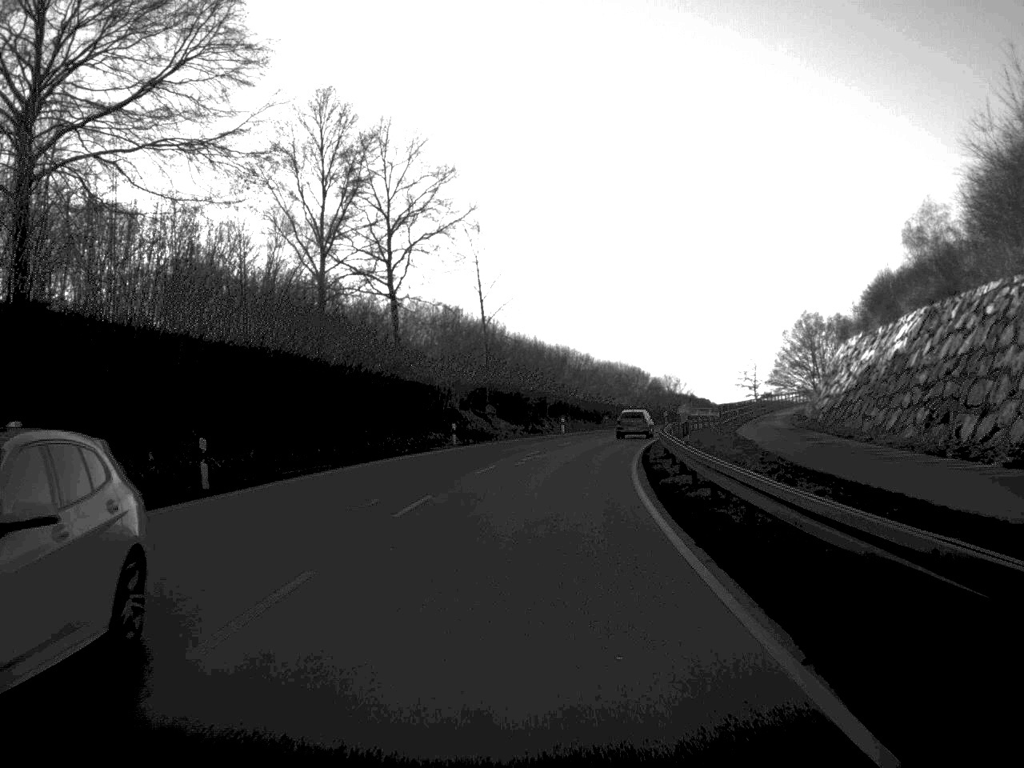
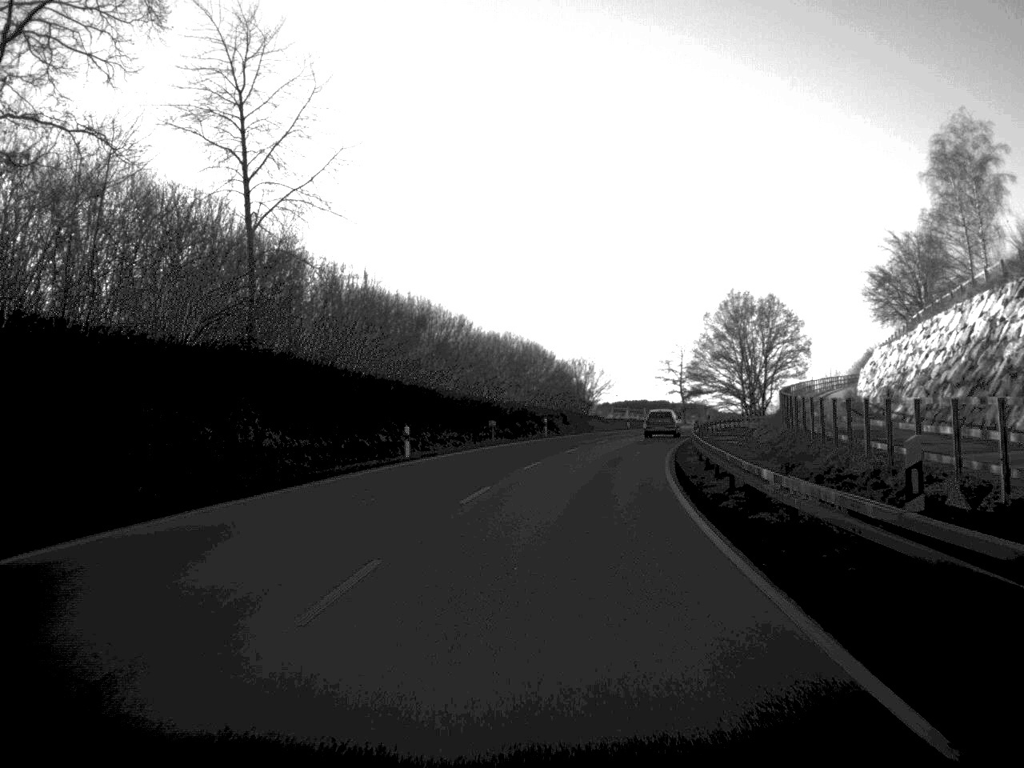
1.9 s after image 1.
(+2.0, +44.4) m; +6°
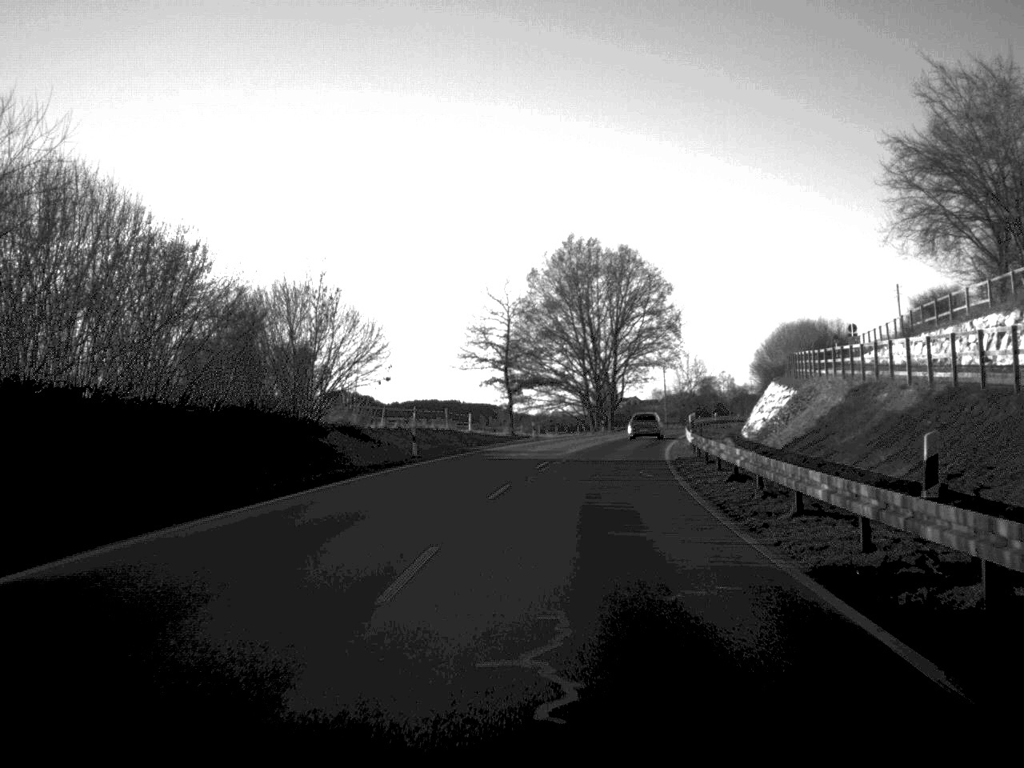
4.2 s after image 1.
(+4.6, +57.8) m; +9°
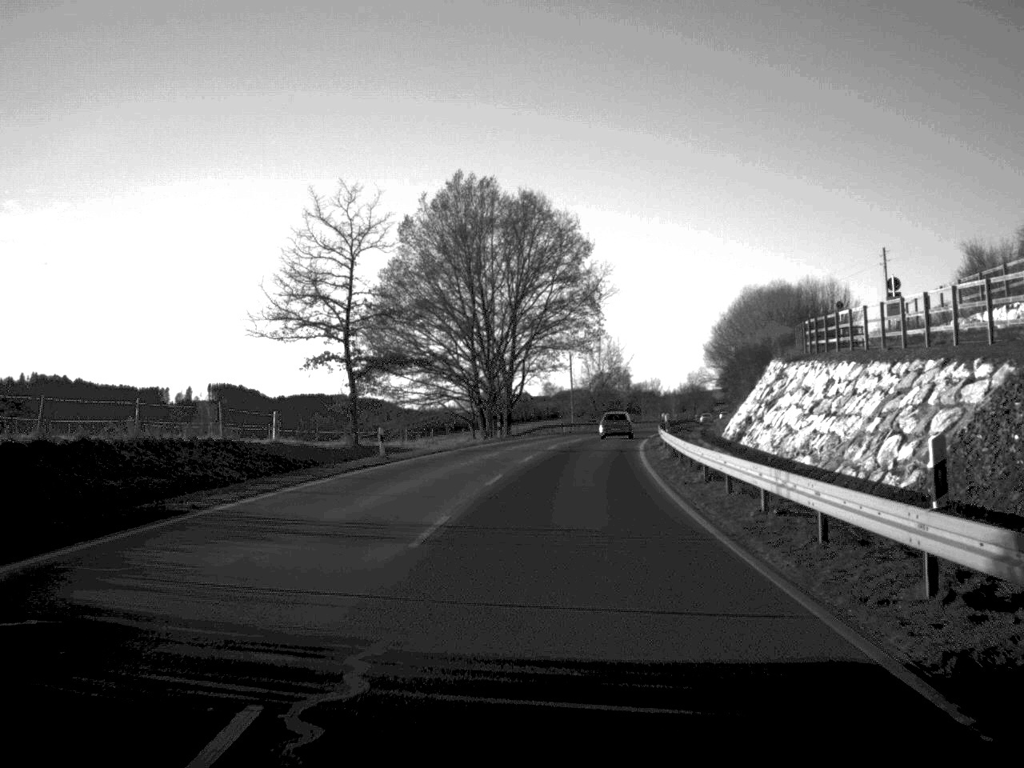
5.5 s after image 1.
(+1.4, +31.5) m; +5°
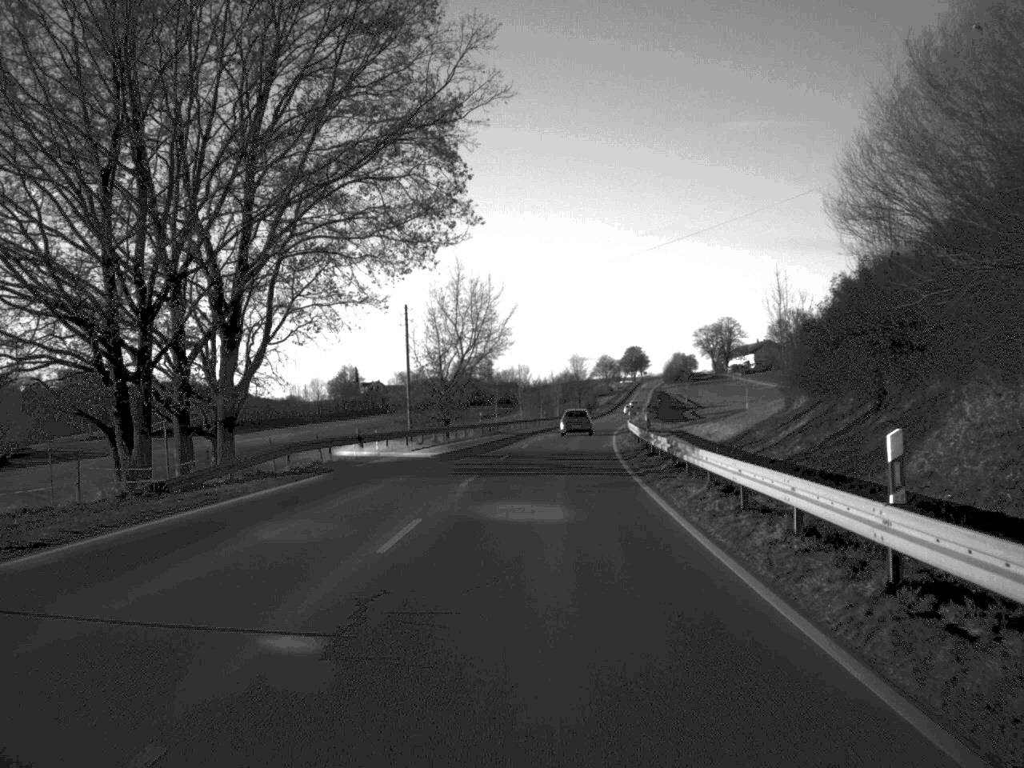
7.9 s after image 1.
(+3.5, +59.9) m; +6°
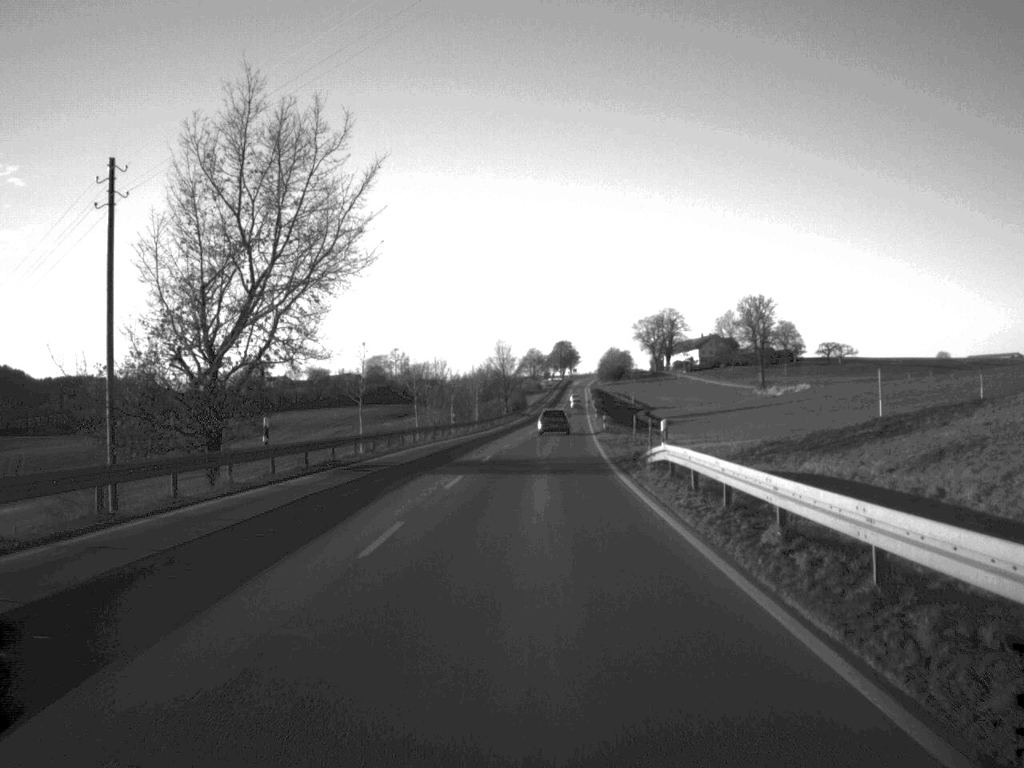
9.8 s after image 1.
(+1.4, +47.9) m; +3°
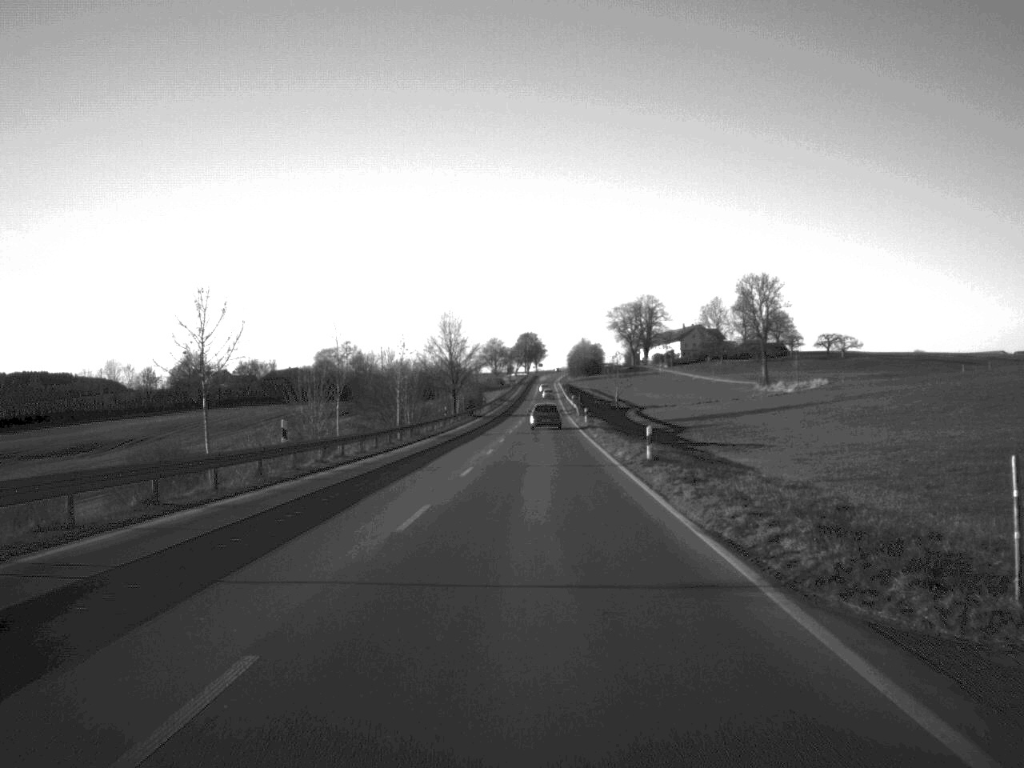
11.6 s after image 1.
(+0.7, +45.1) m; +2°
